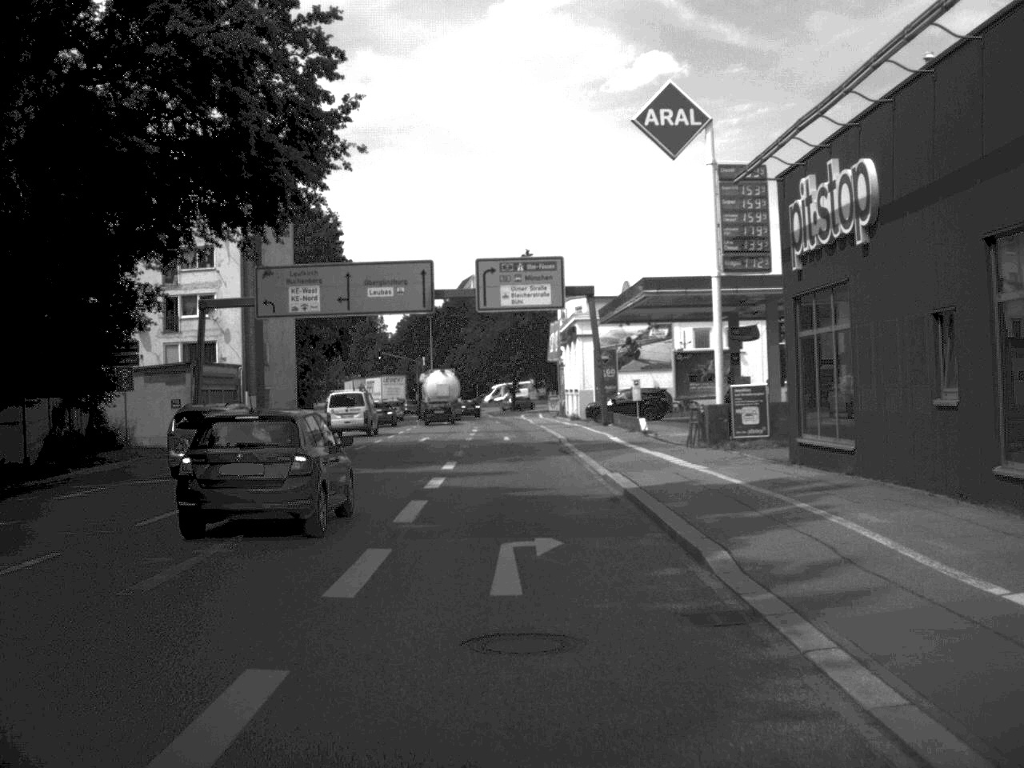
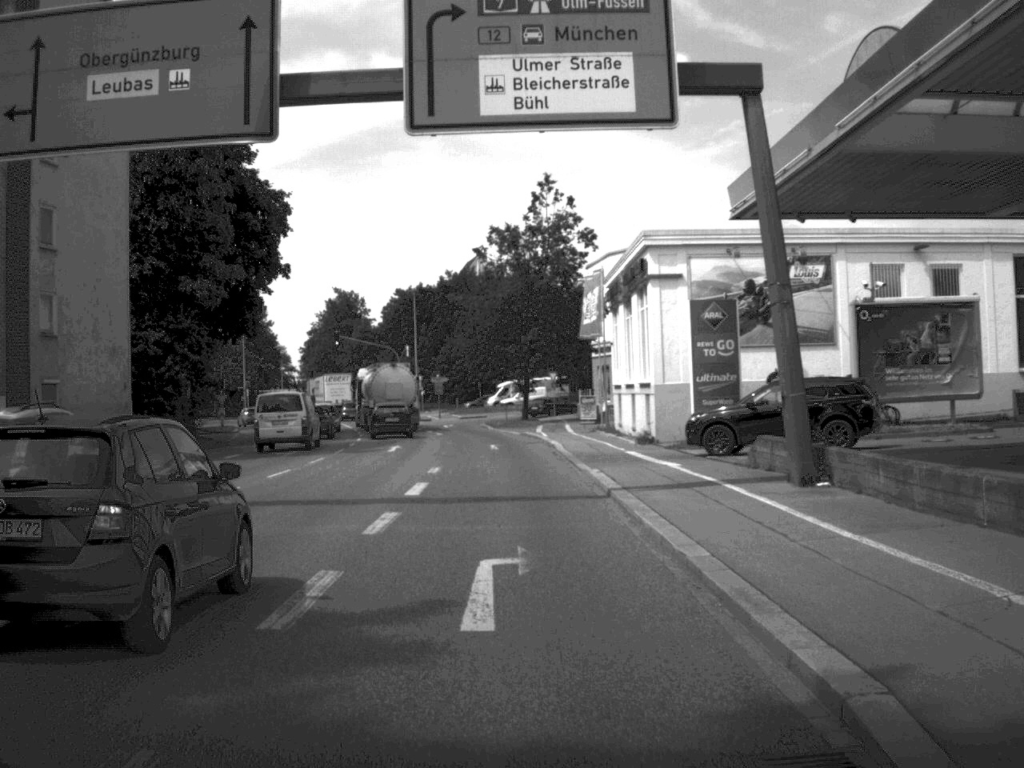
(-0.3, +36.9) m; -1°
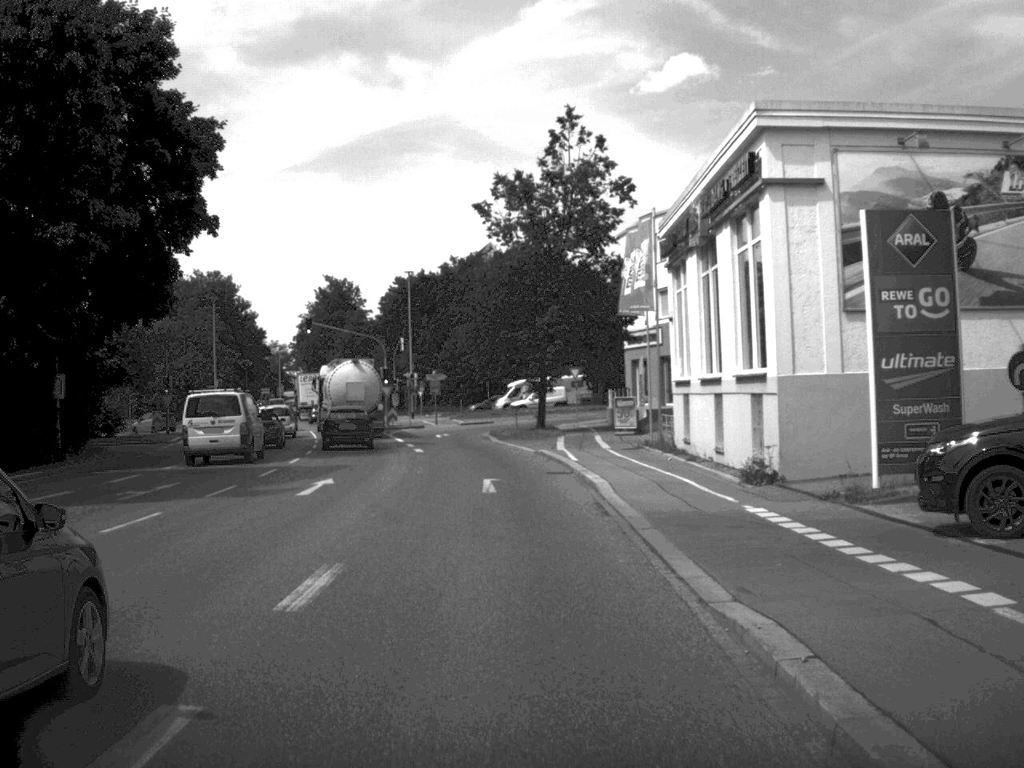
(-0.1, +17.0) m; -1°
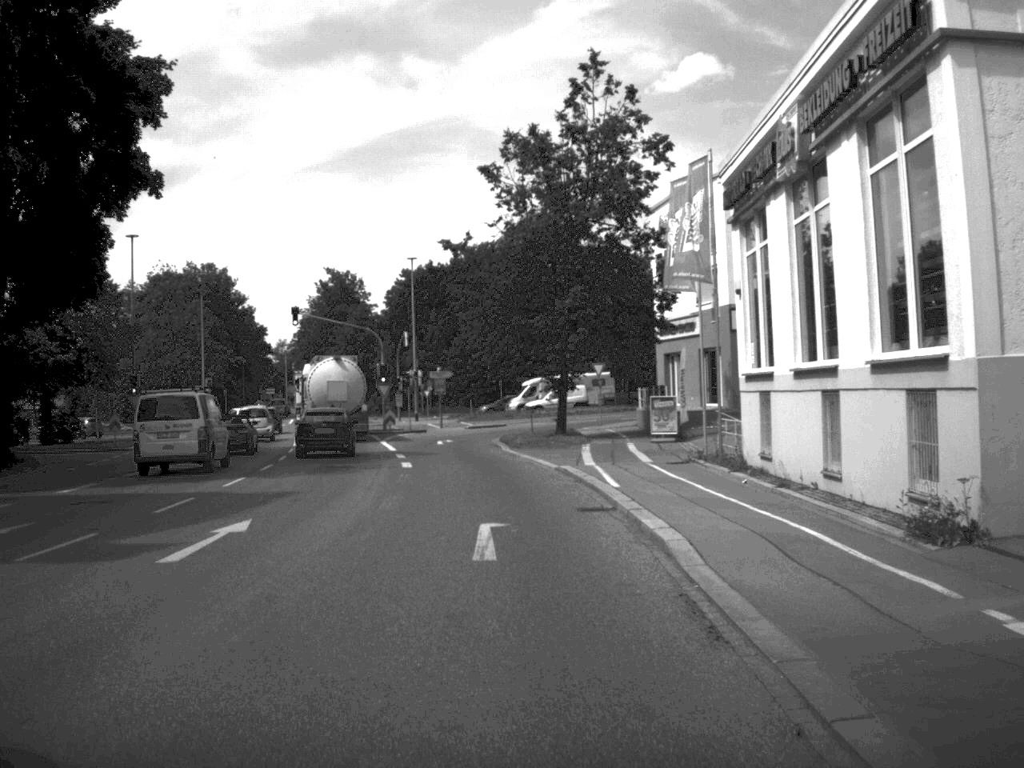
(-0.1, +8.9) m; -1°
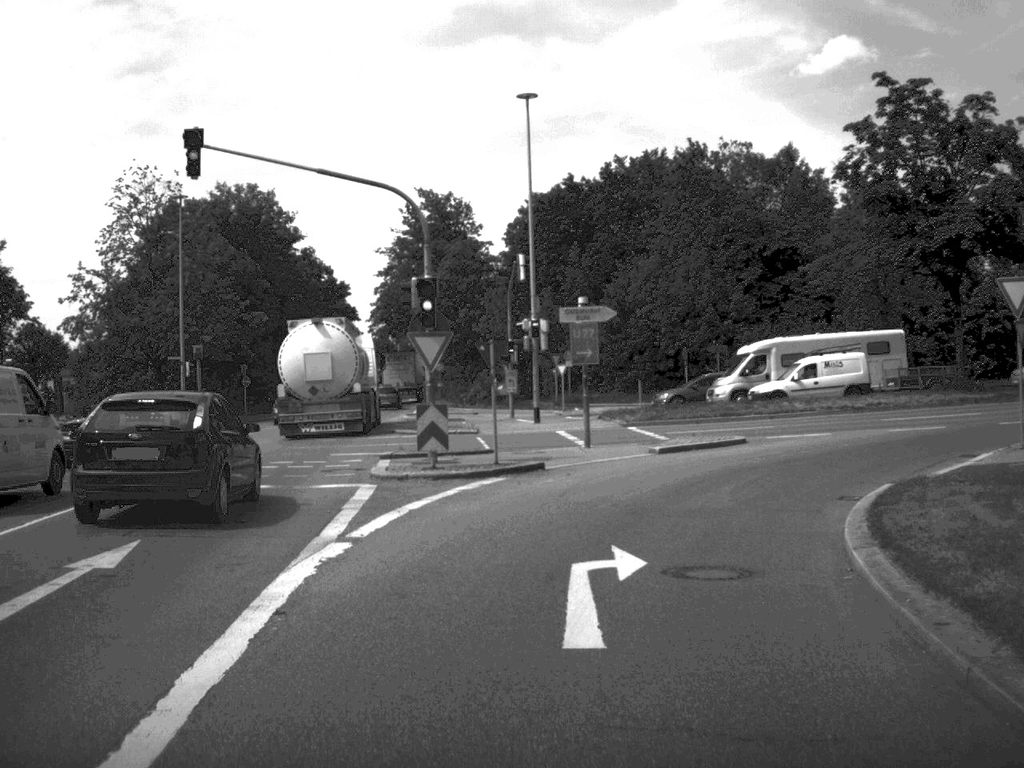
(-2.6, +40.6) m; -6°
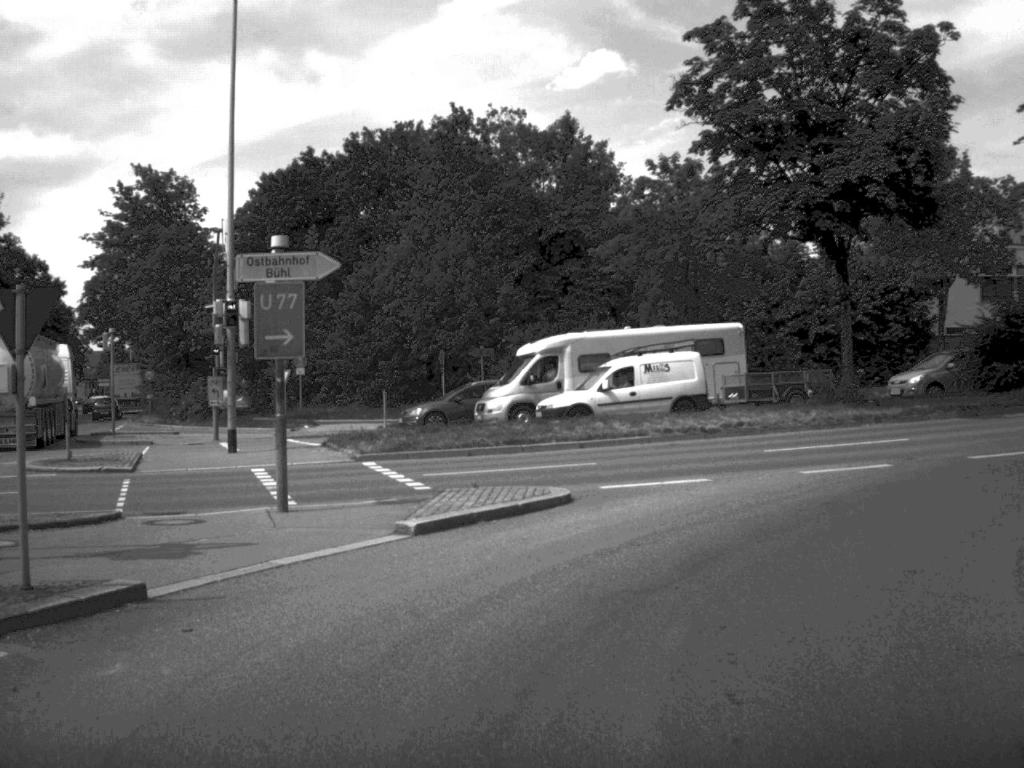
(+0.9, +12.5) m; +12°
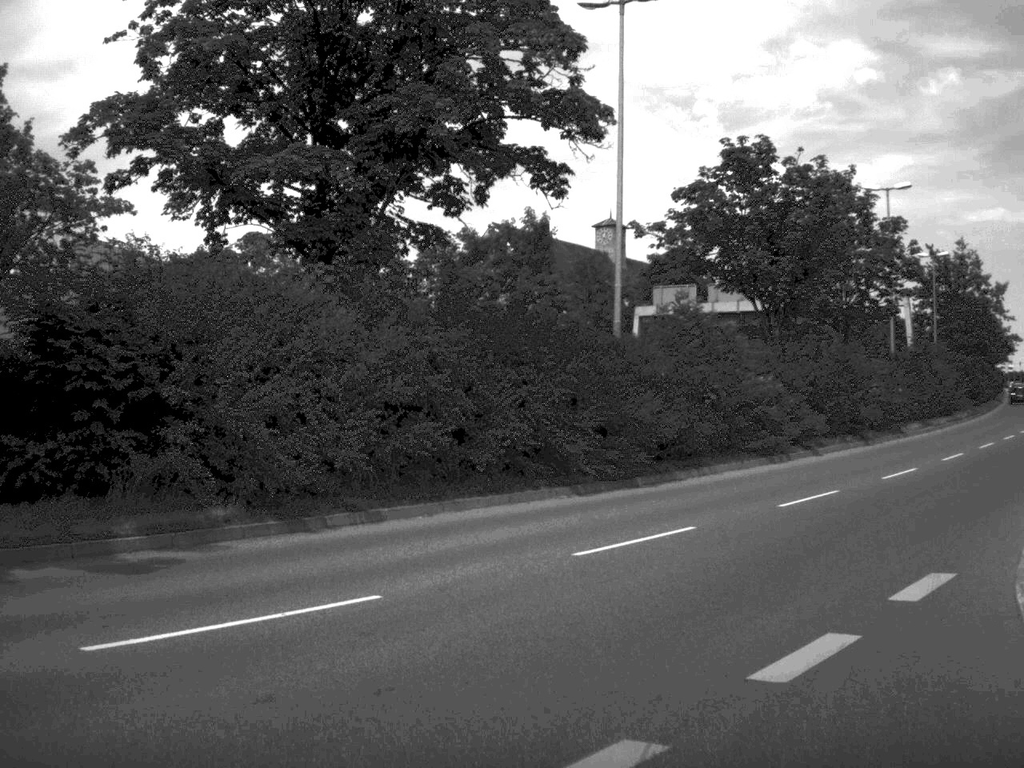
(+5.8, +16.3) m; +42°
